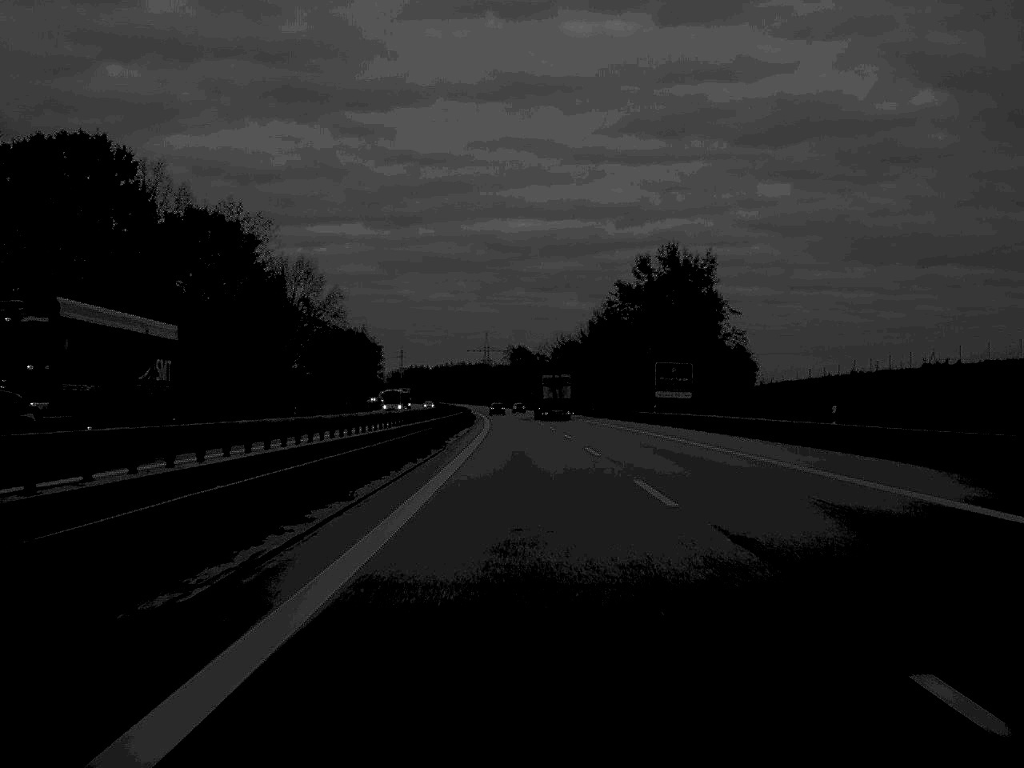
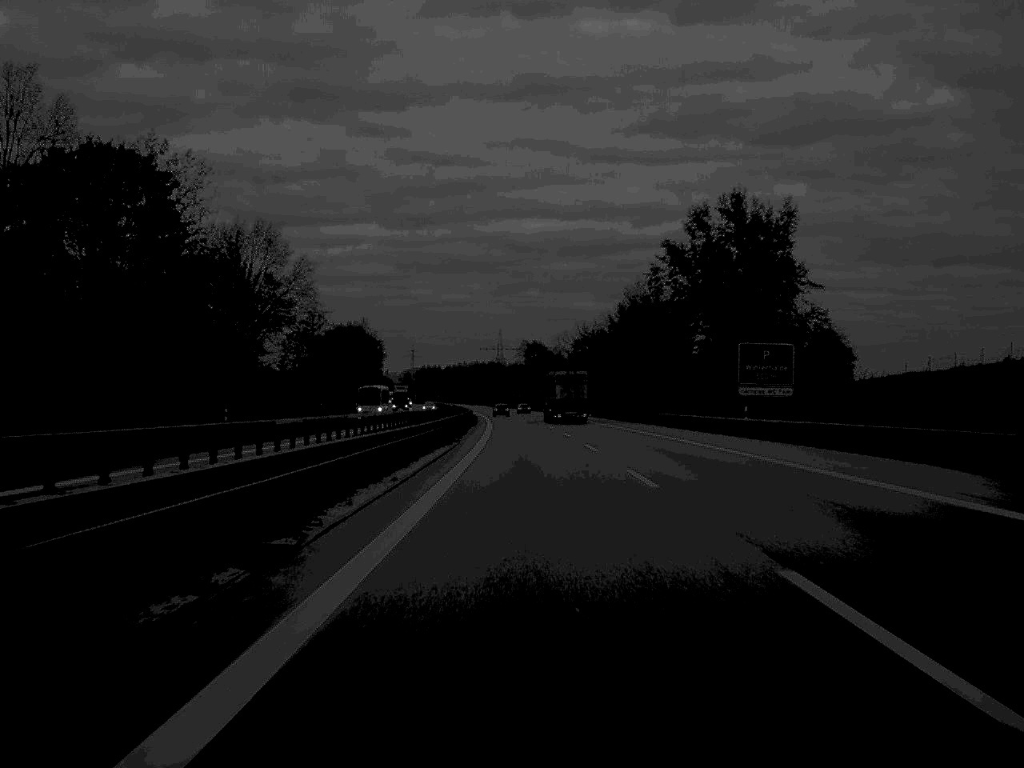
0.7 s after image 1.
(-0.2, +31.7) m; -1°
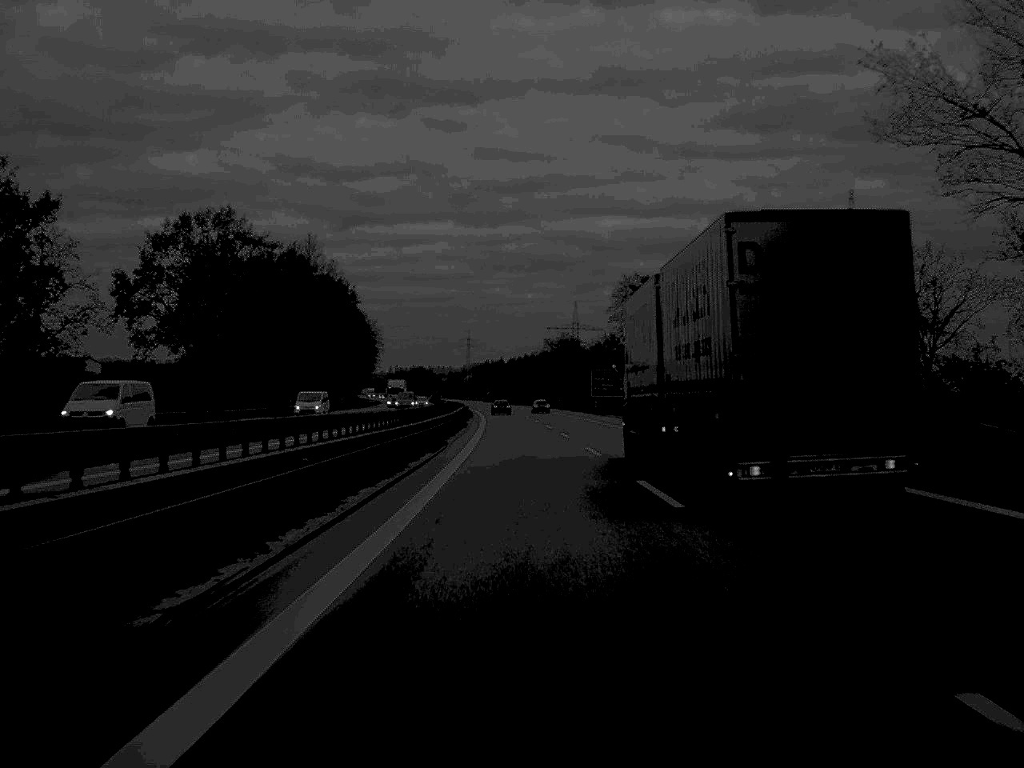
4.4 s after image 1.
(-4.1, +166.3) m; -3°
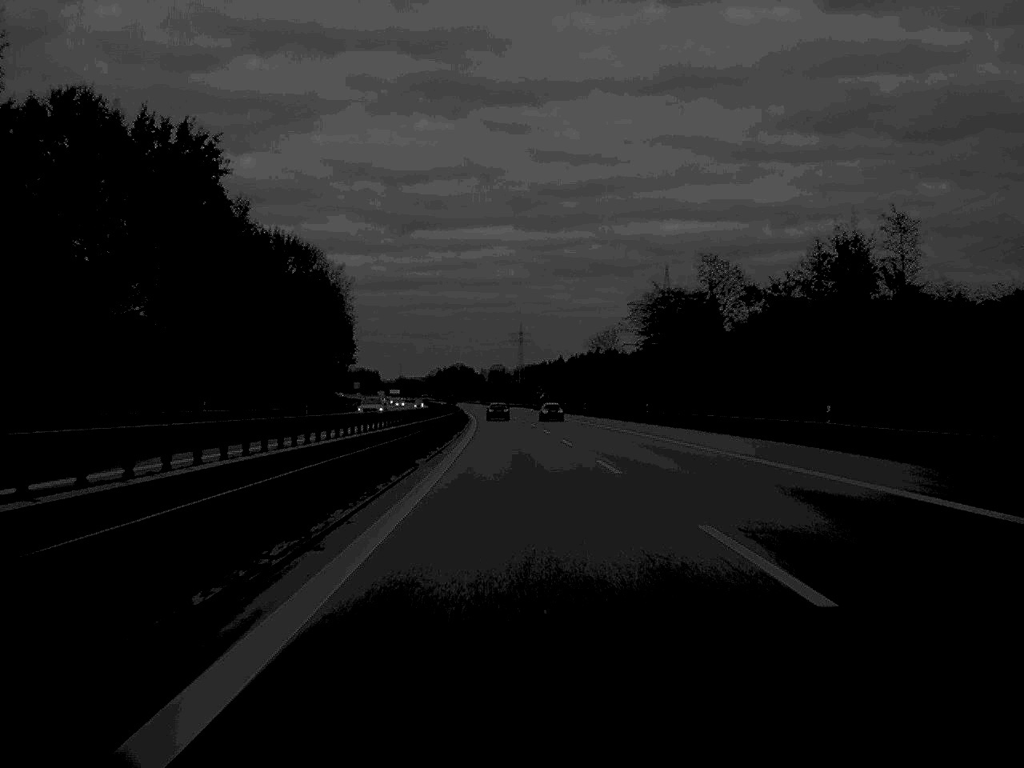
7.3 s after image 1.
(-3.3, +134.3) m; -3°
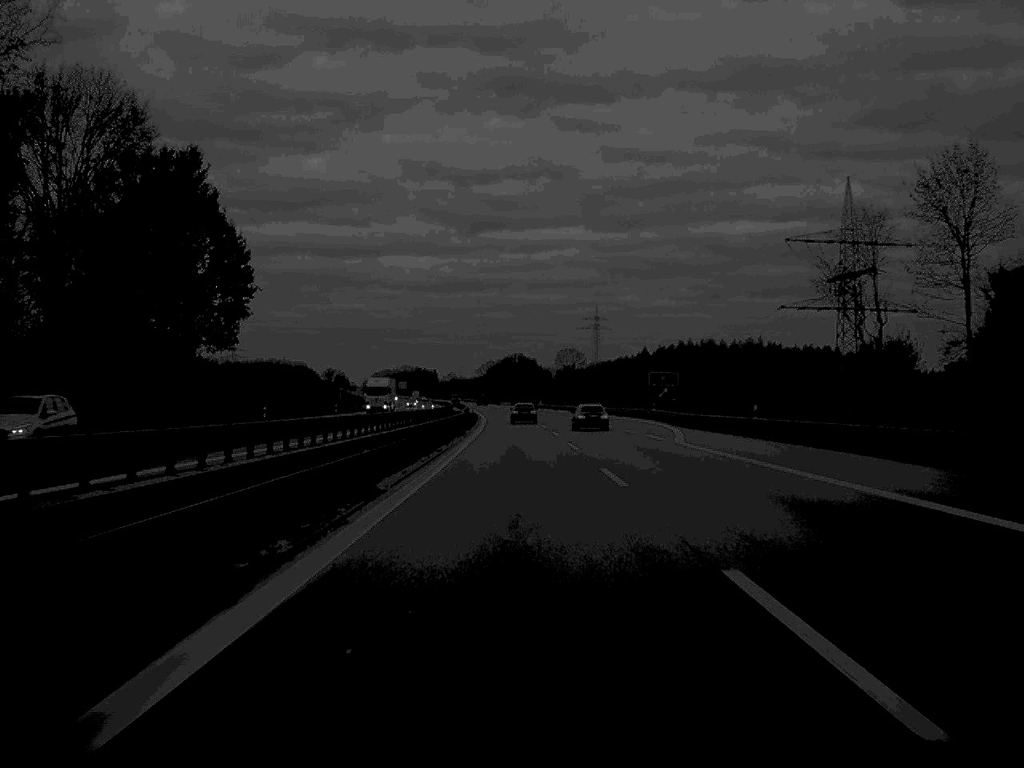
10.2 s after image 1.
(-3.6, +129.8) m; -3°
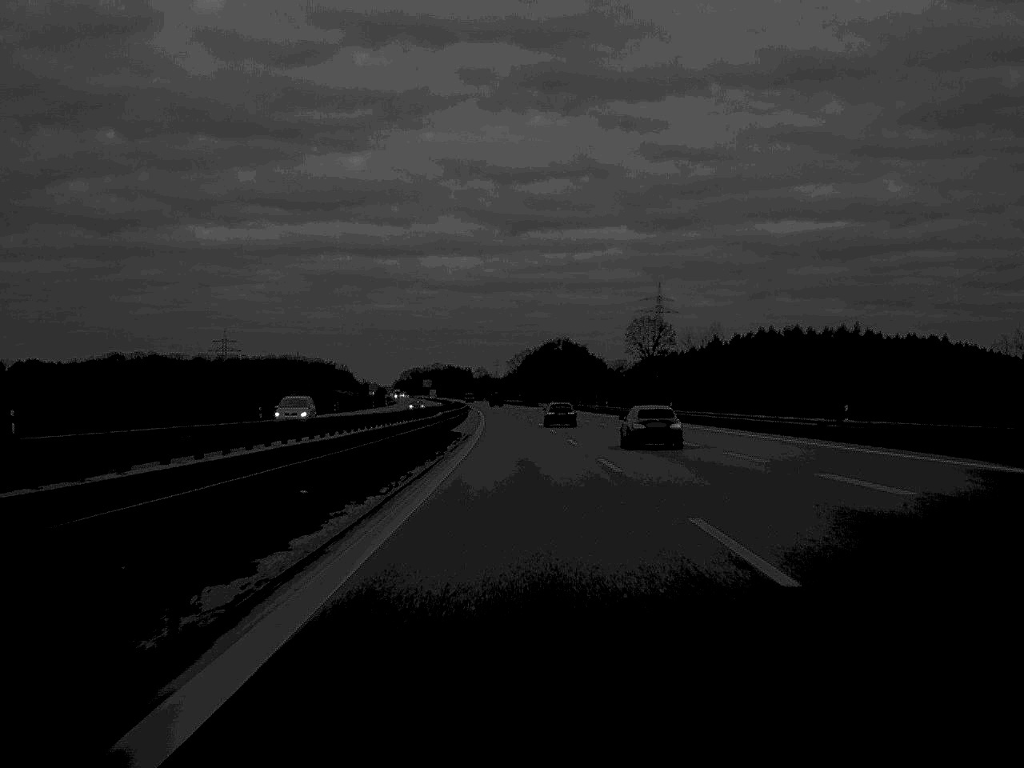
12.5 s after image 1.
(-1.7, +102.1) m; -2°
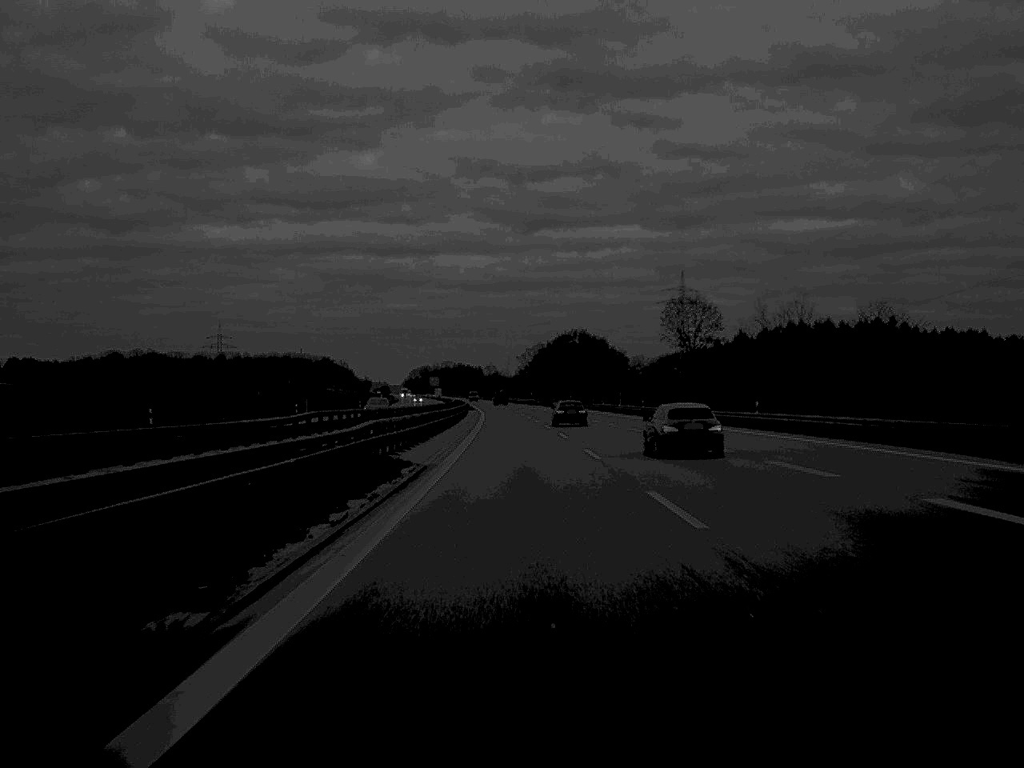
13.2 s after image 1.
(-0.2, +31.3) m; -1°
